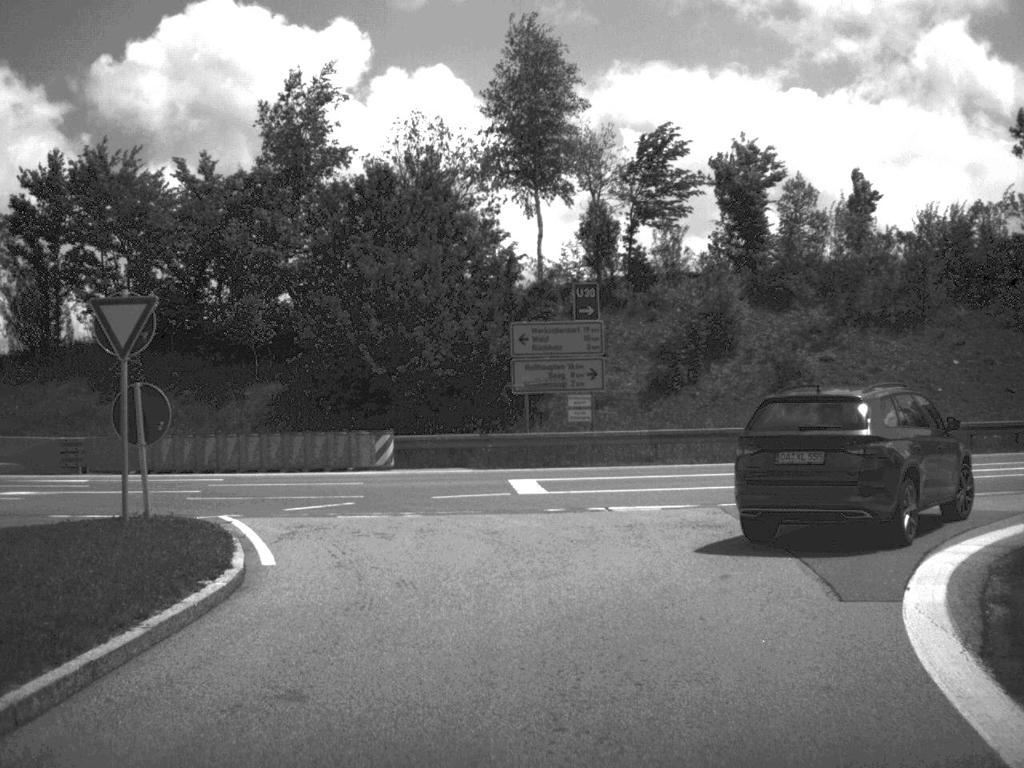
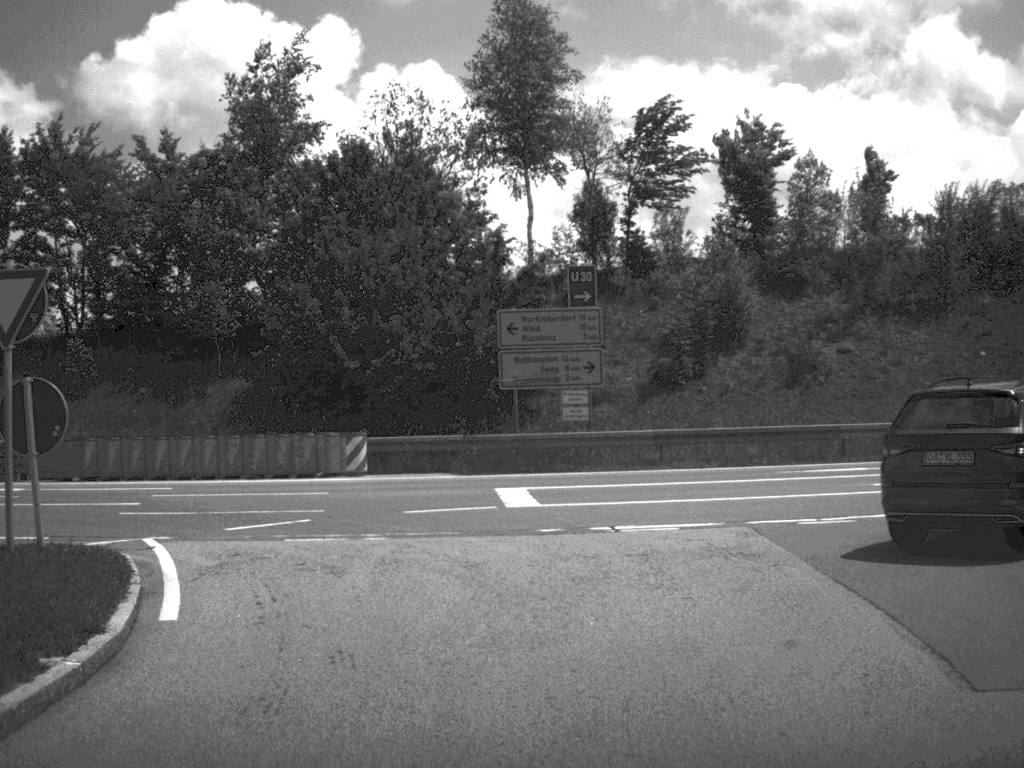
(0.0, +3.2) m; 0°
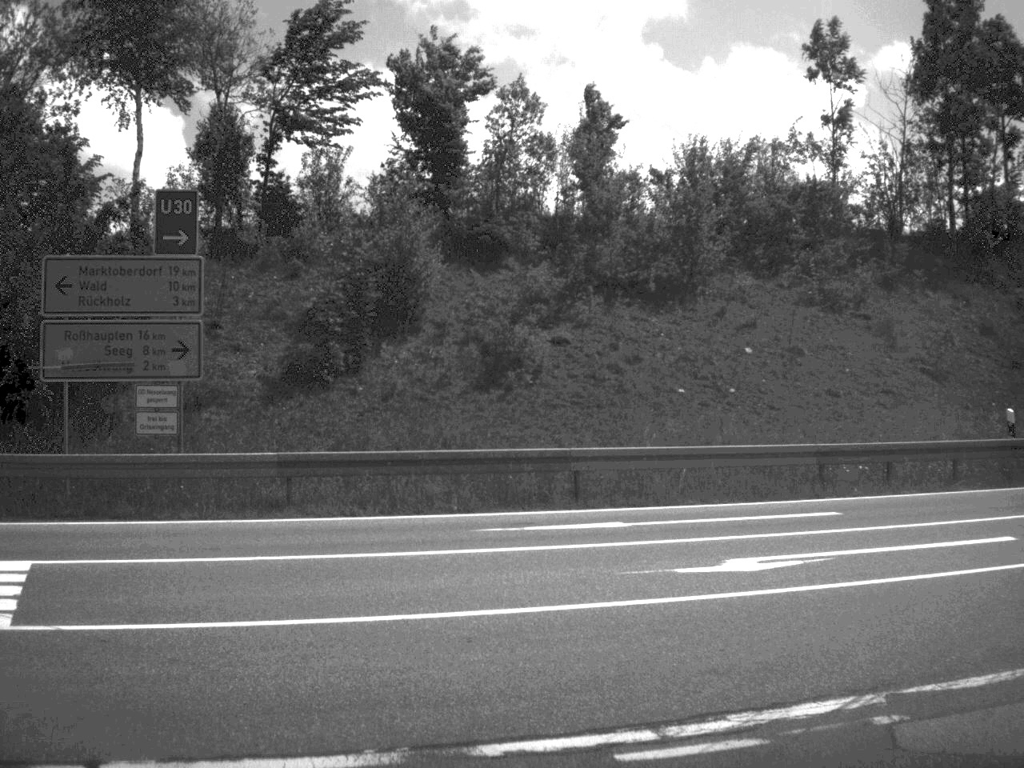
(+0.9, +9.8) m; +15°
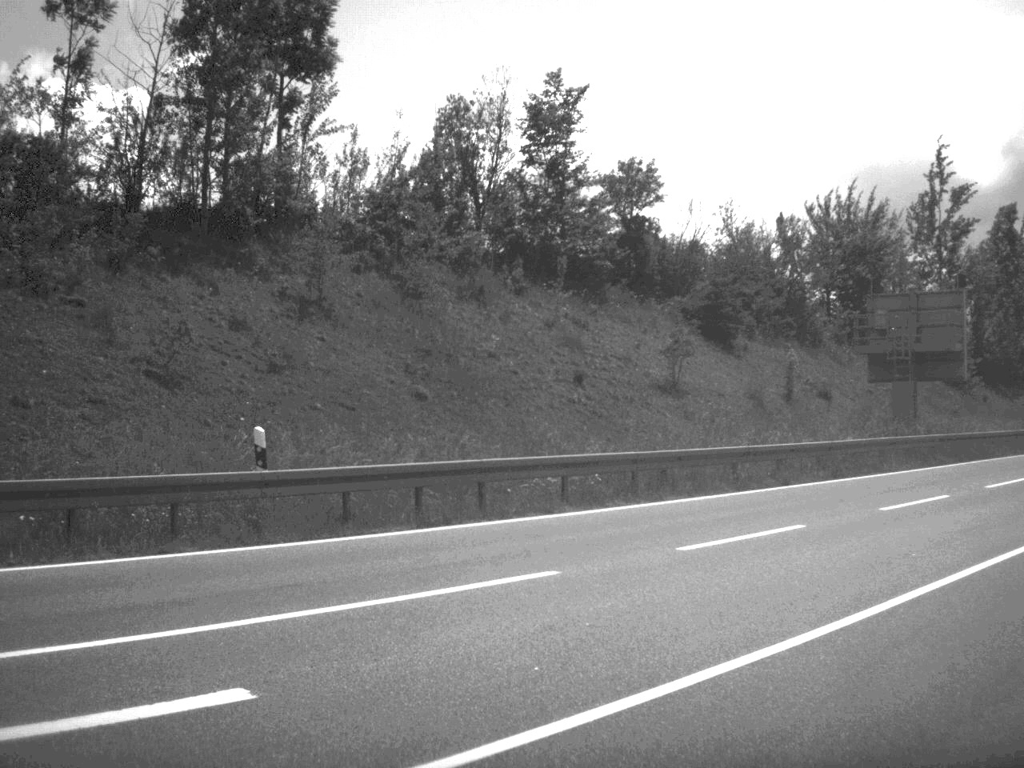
(+1.9, +6.7) m; +33°
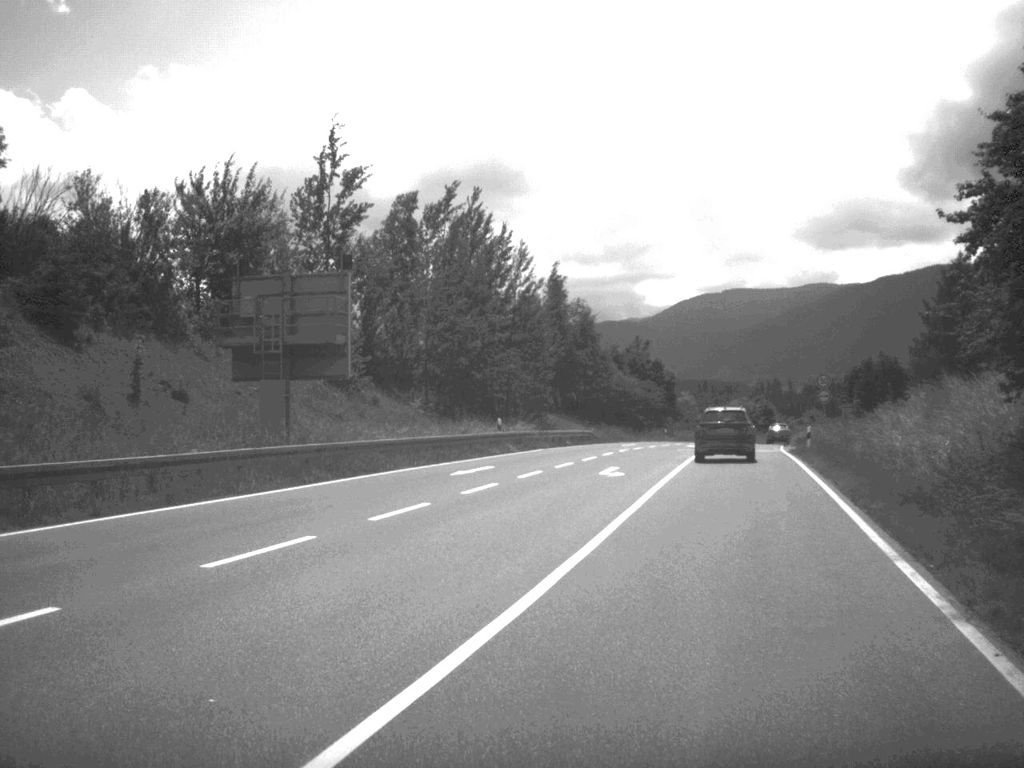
(+1.7, +6.3) m; +27°
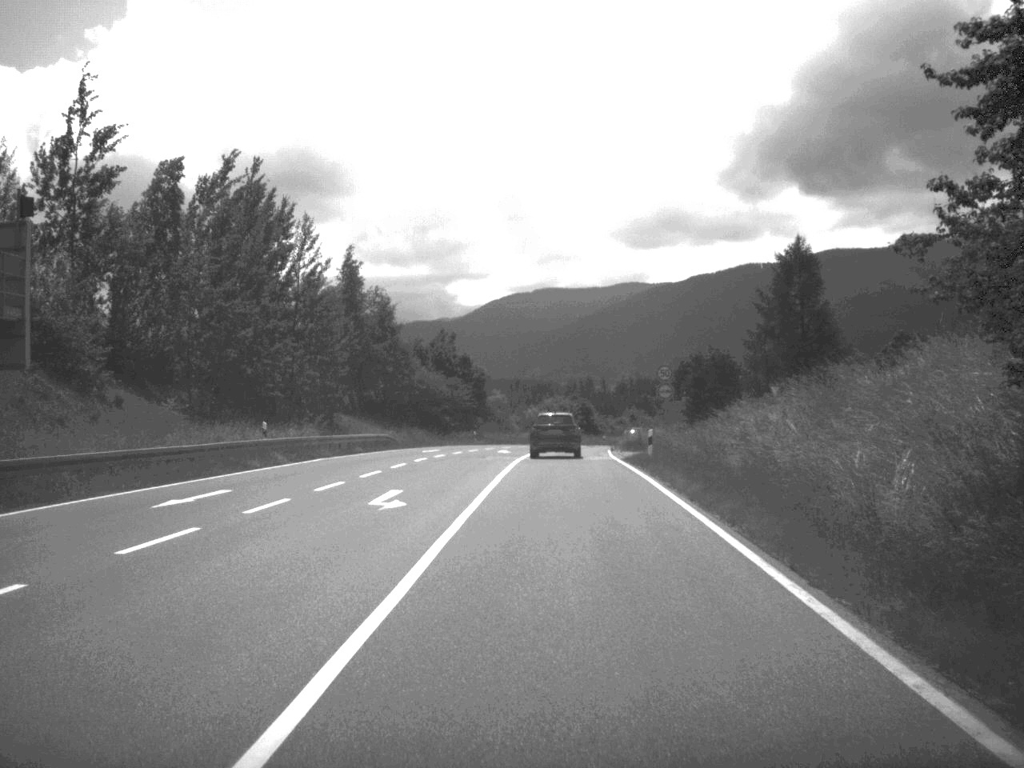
(+1.0, +9.5) m; +8°
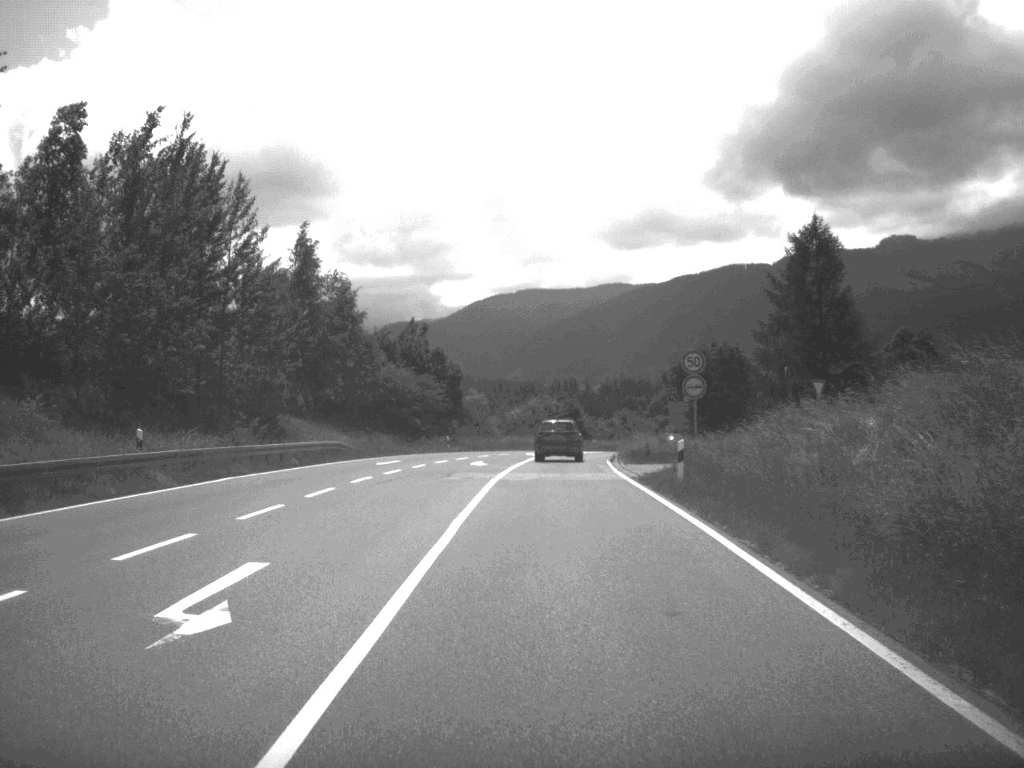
(+0.1, +11.4) m; +1°
